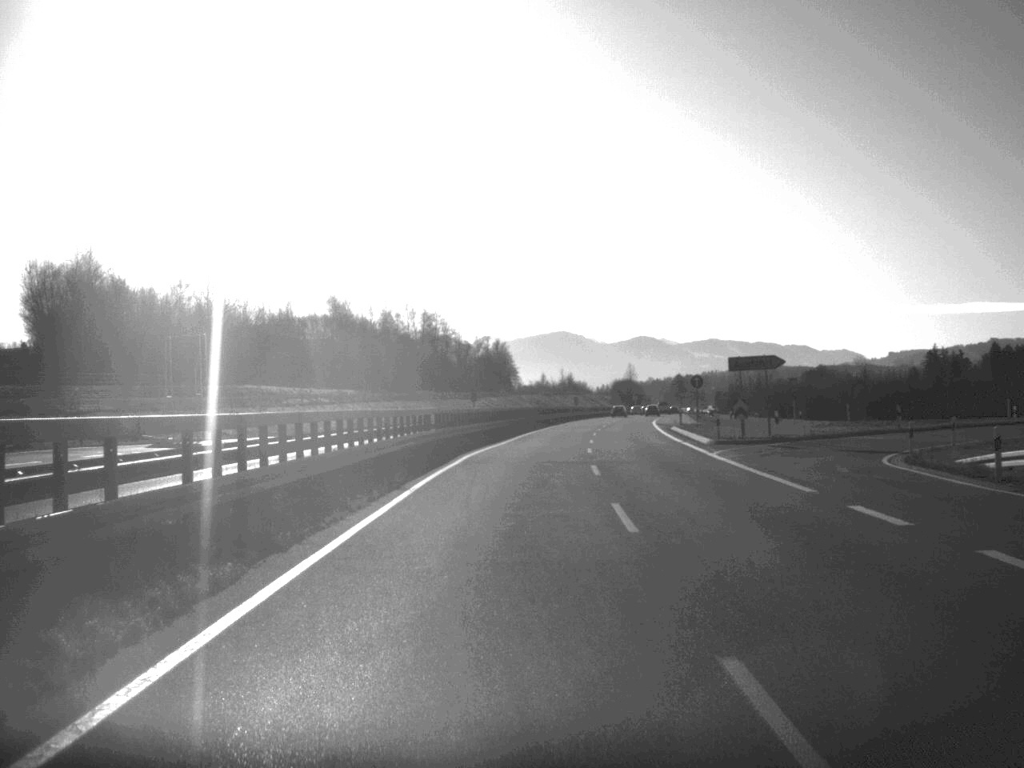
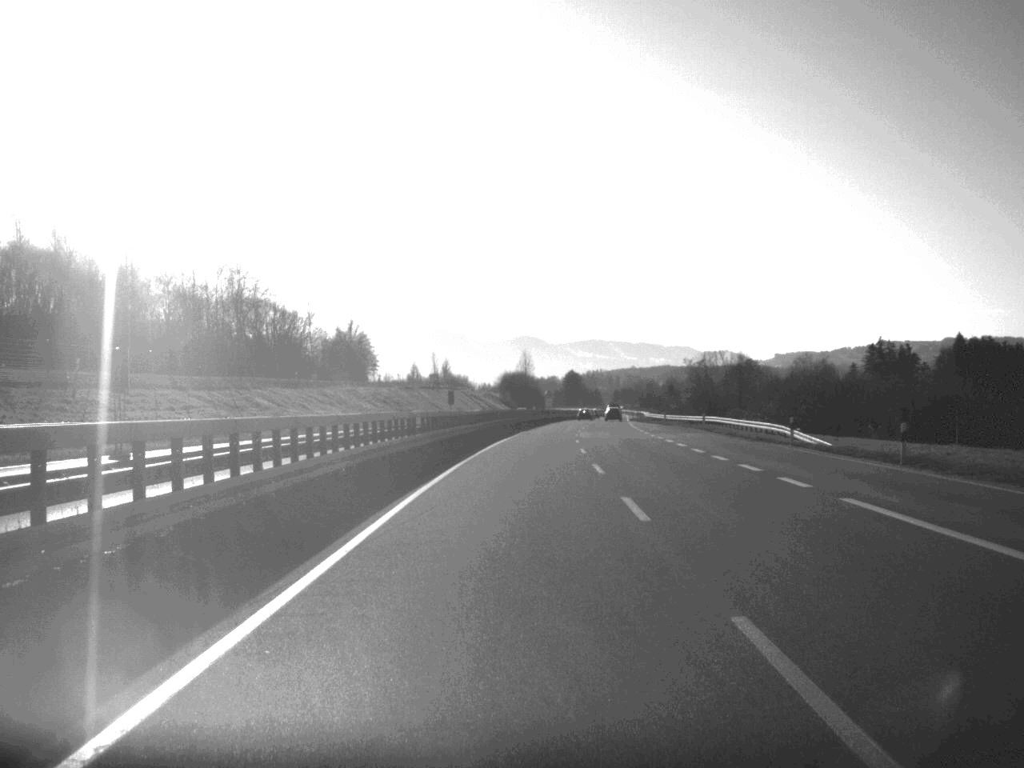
(+4.4, +91.8) m; +5°
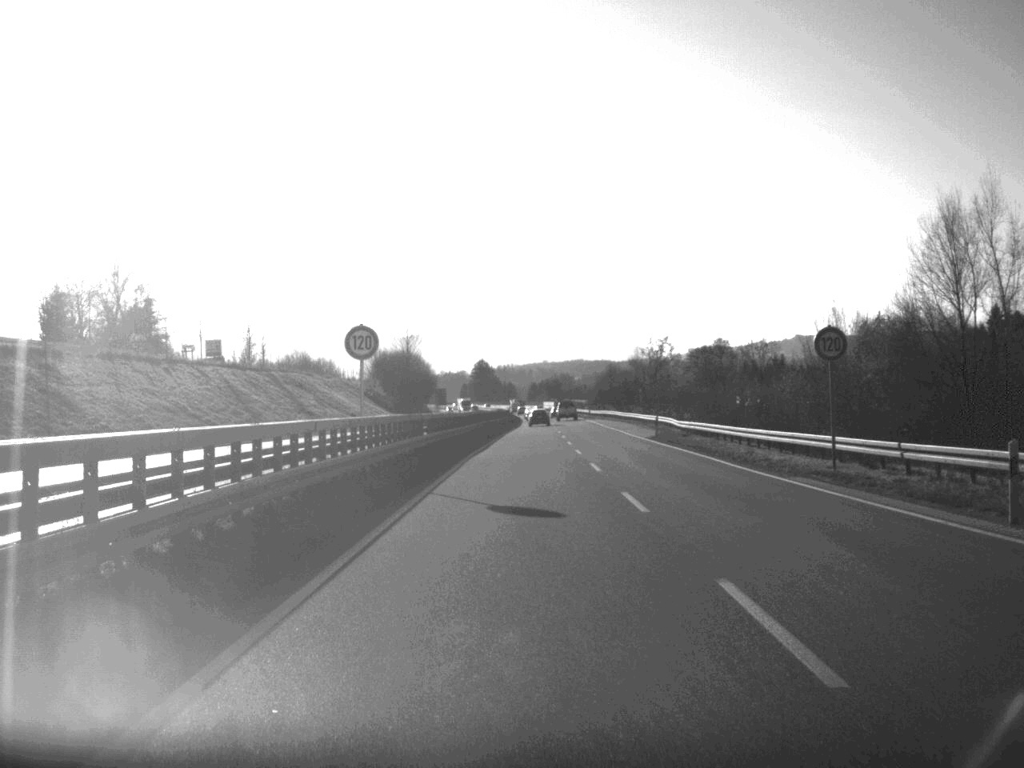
(+4.1, +114.1) m; +4°
